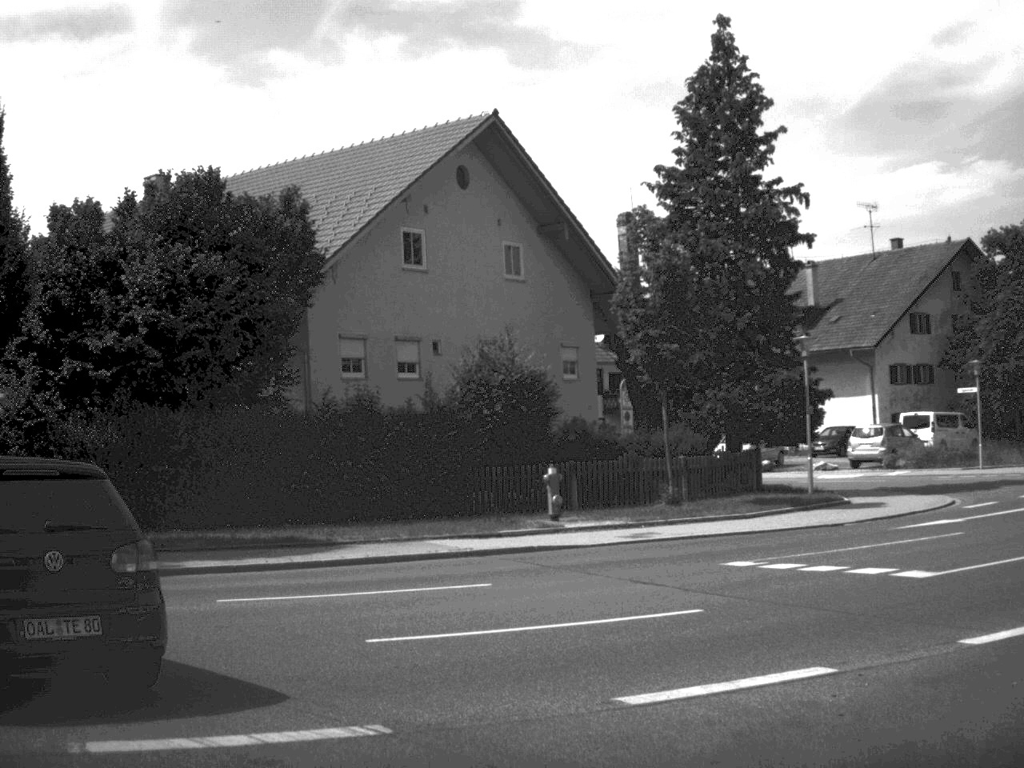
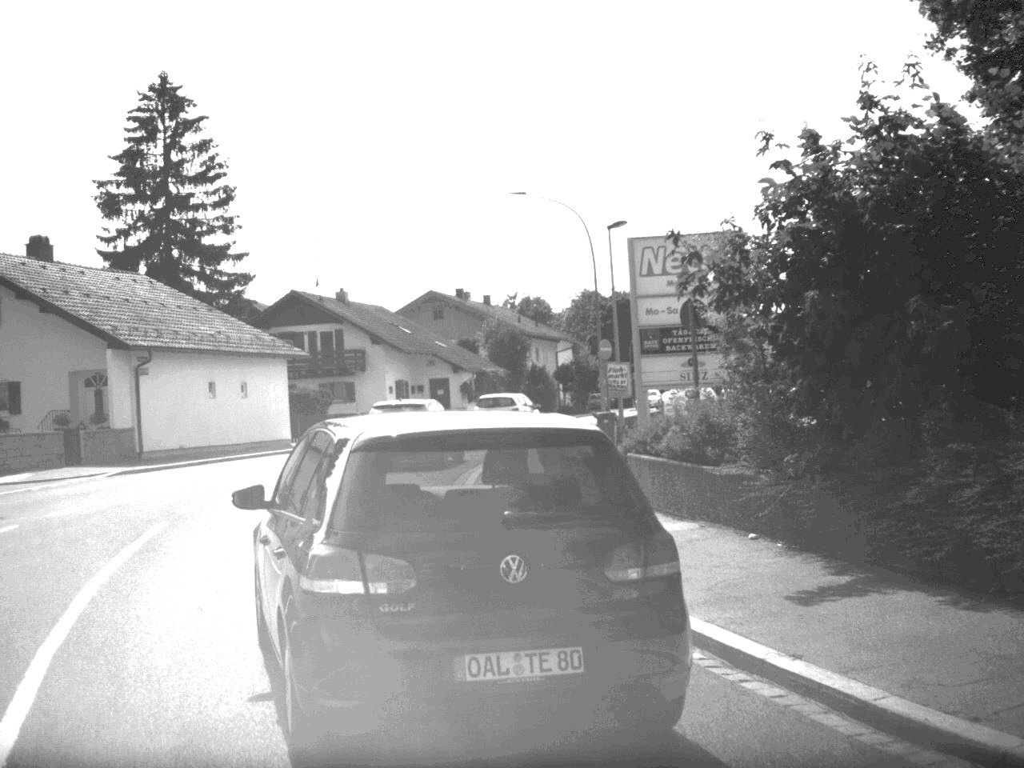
(-10.5, +11.1) m; -84°
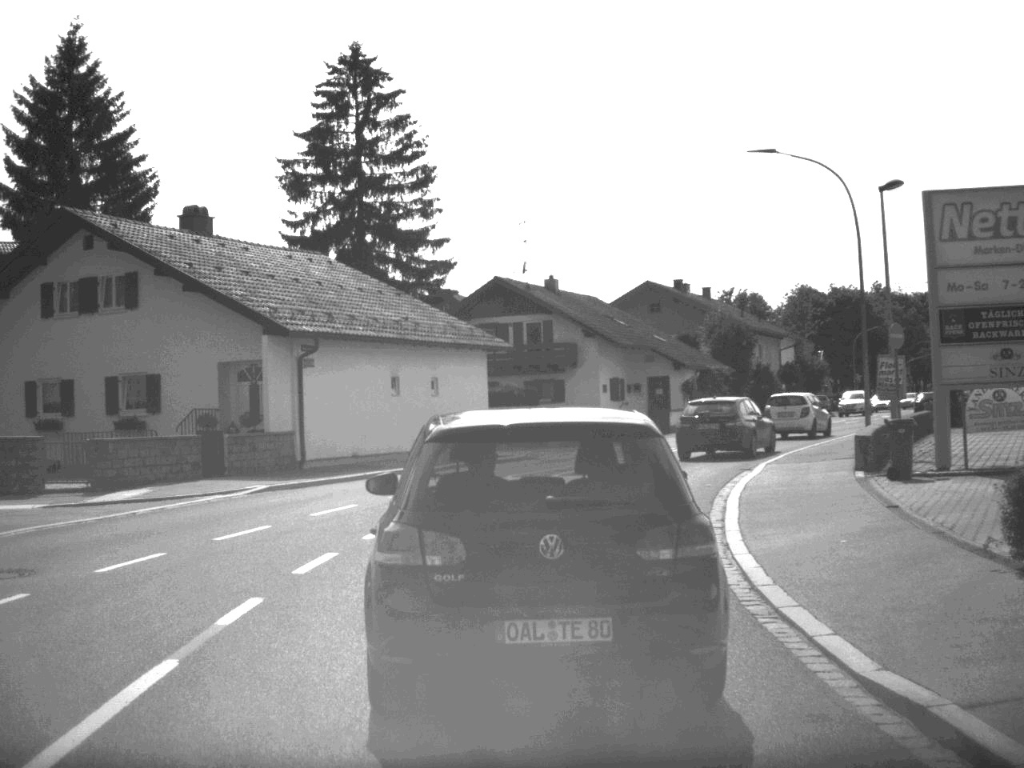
(-0.7, +6.3) m; -9°
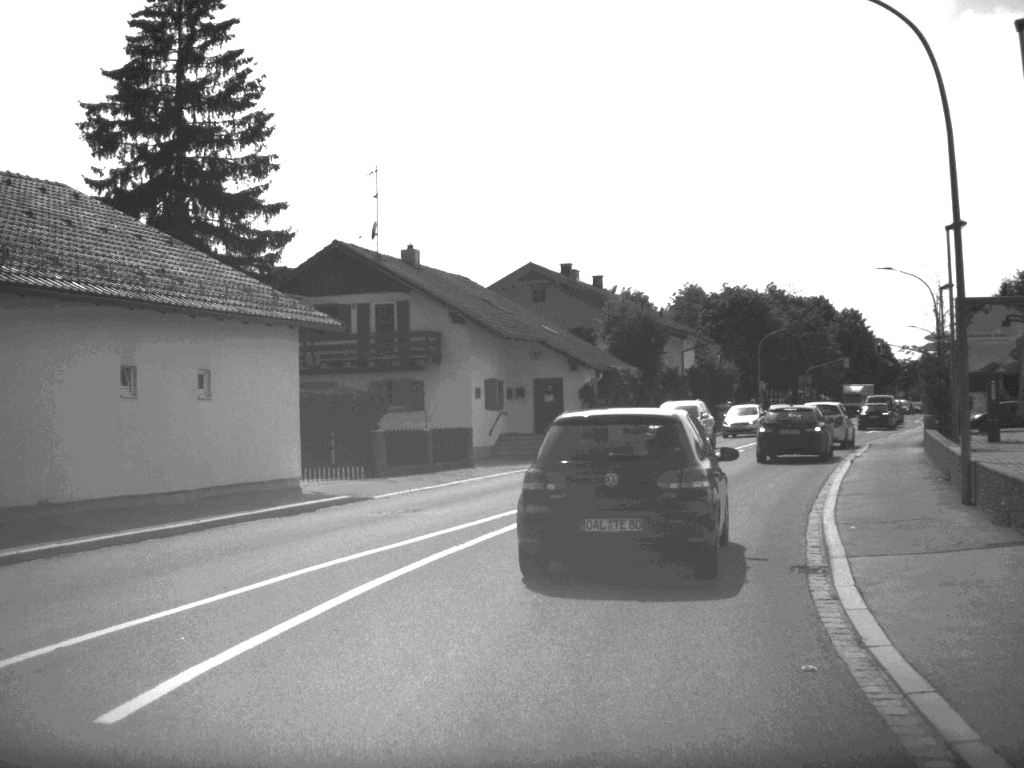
(+0.5, +13.7) m; +6°
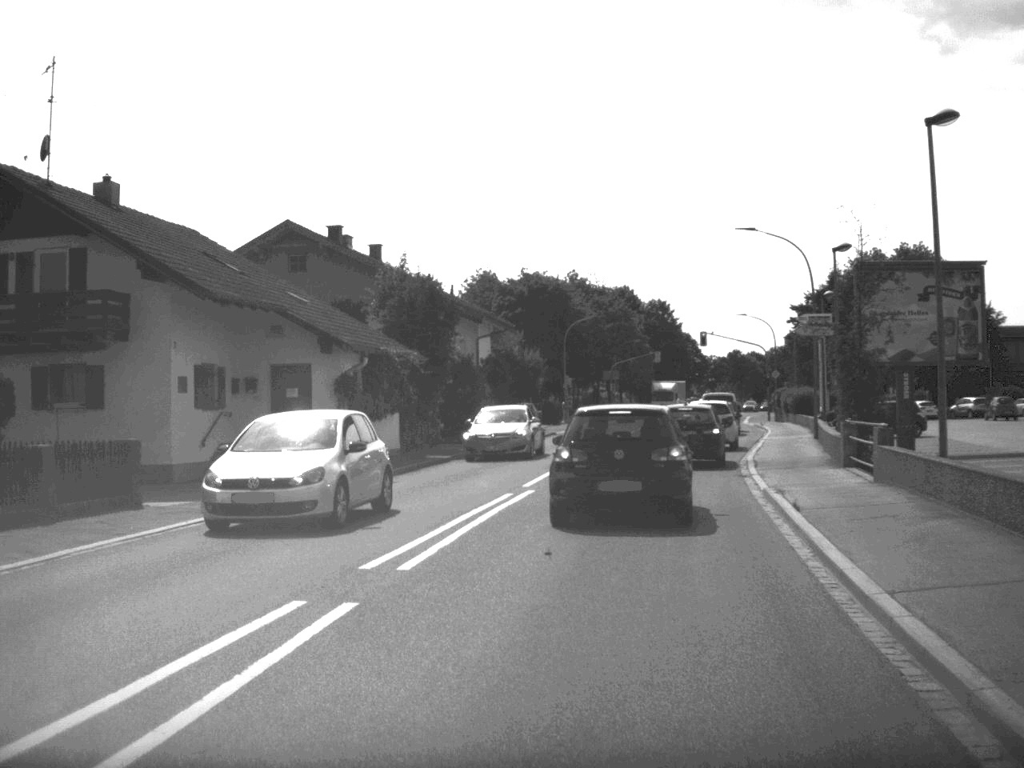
(+1.0, +13.0) m; +9°
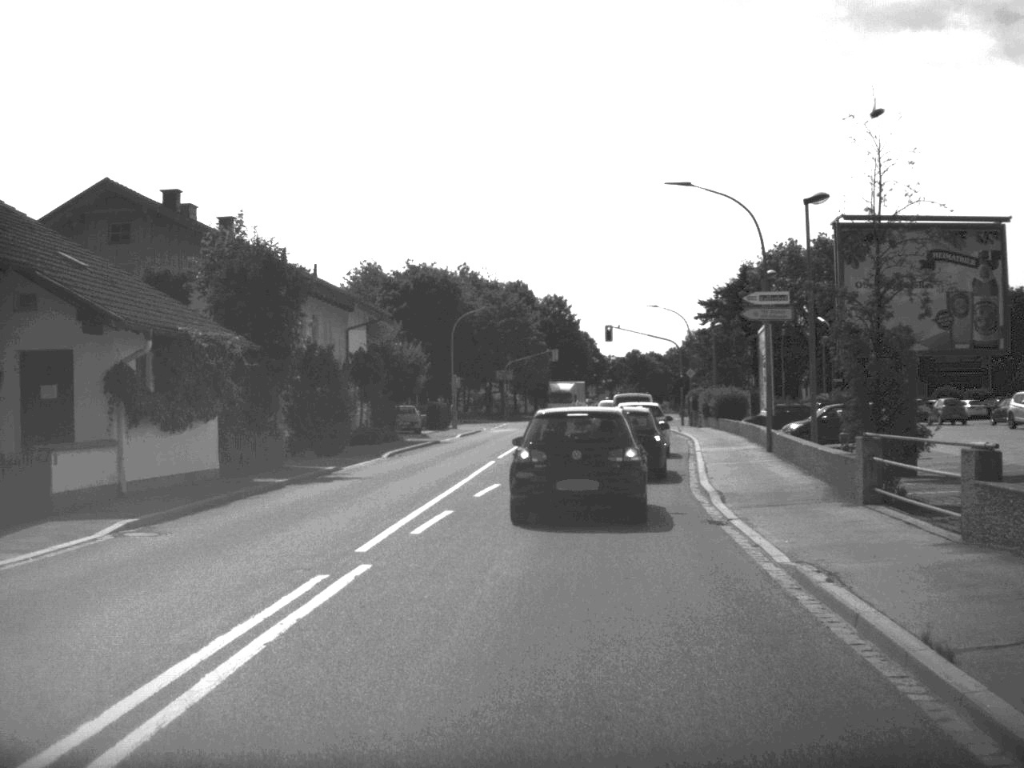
(+0.4, +9.5) m; +5°
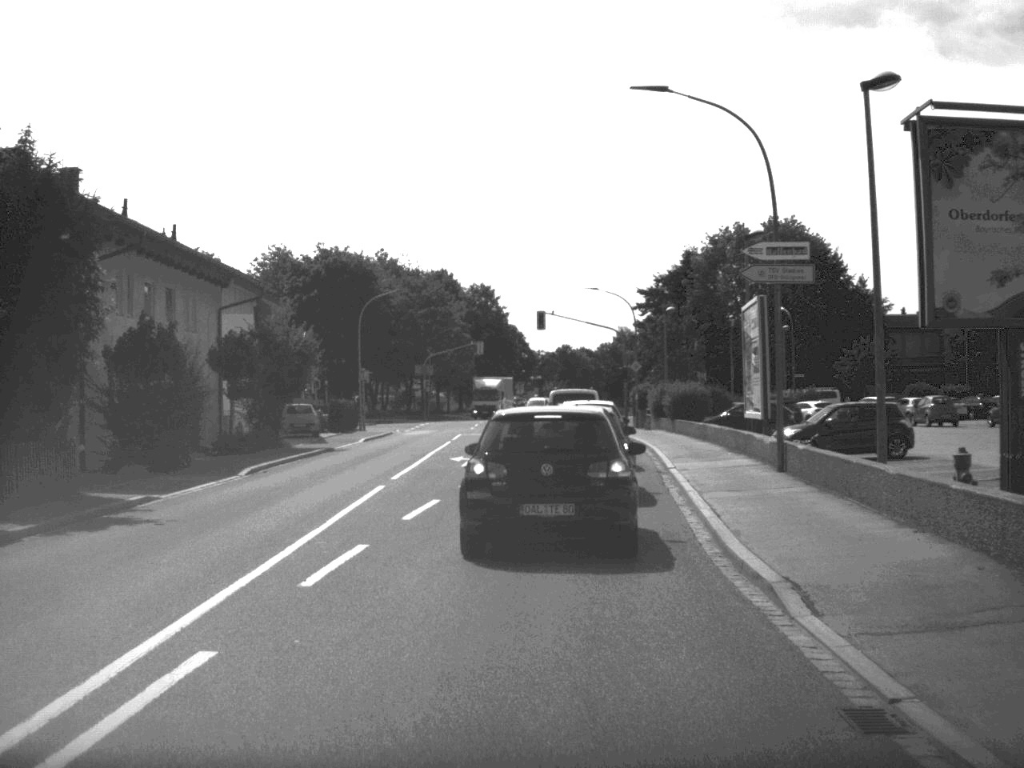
(+0.3, +10.2) m; +3°
